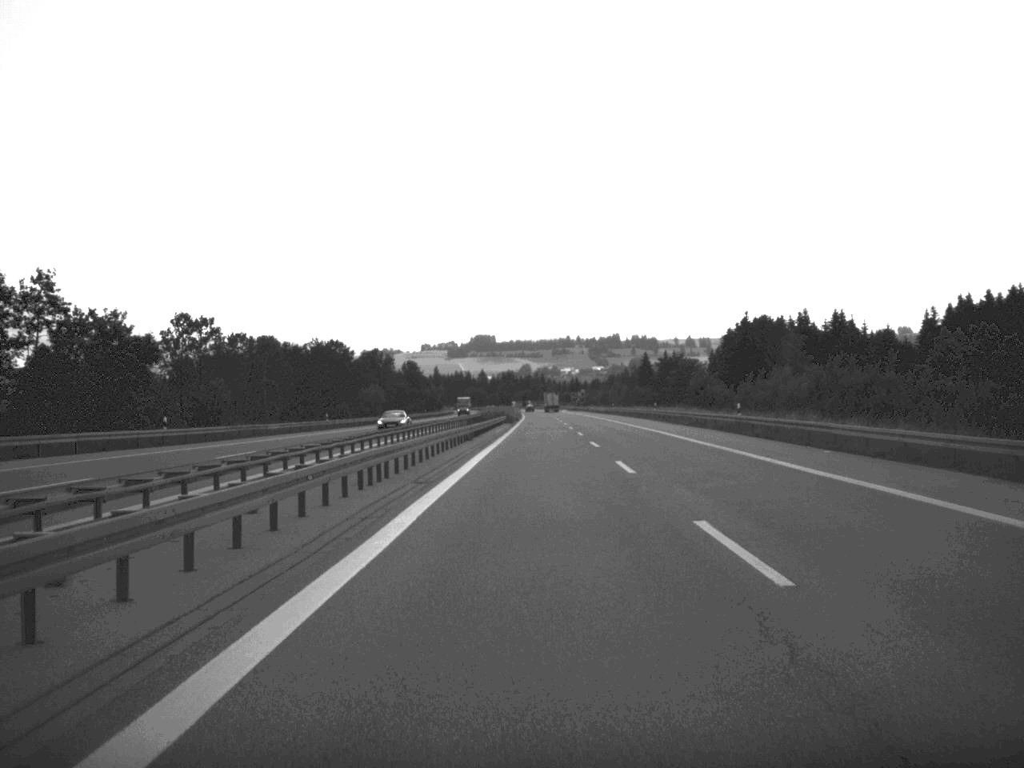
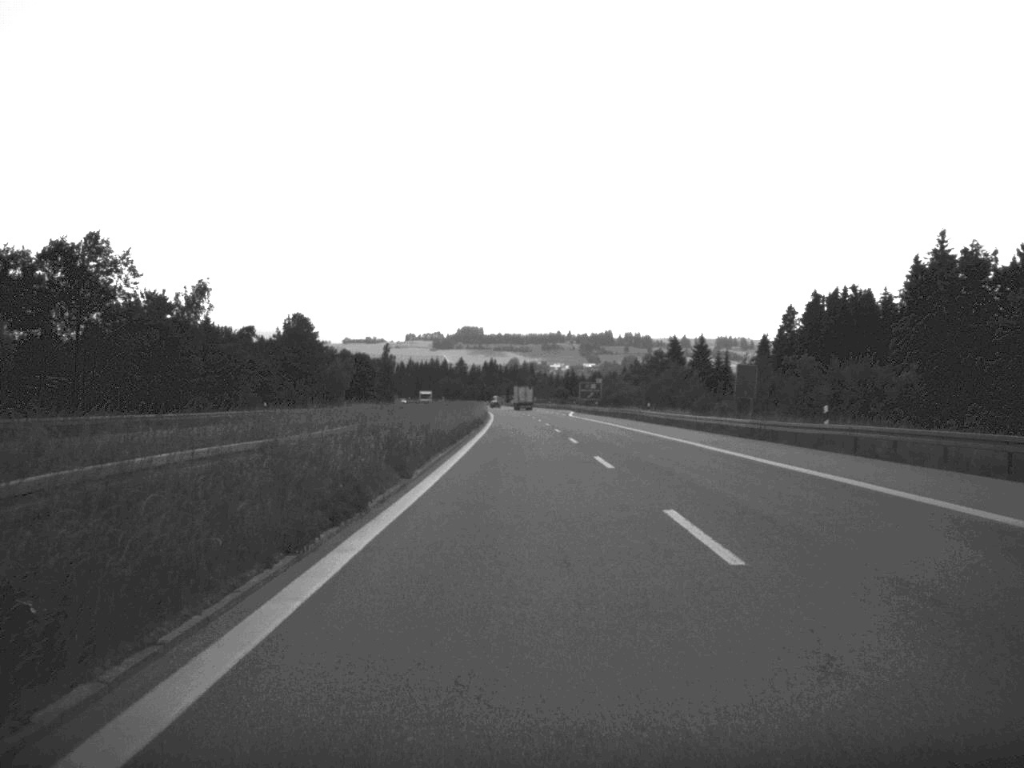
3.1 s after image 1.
(+0.9, +119.5) m; 0°
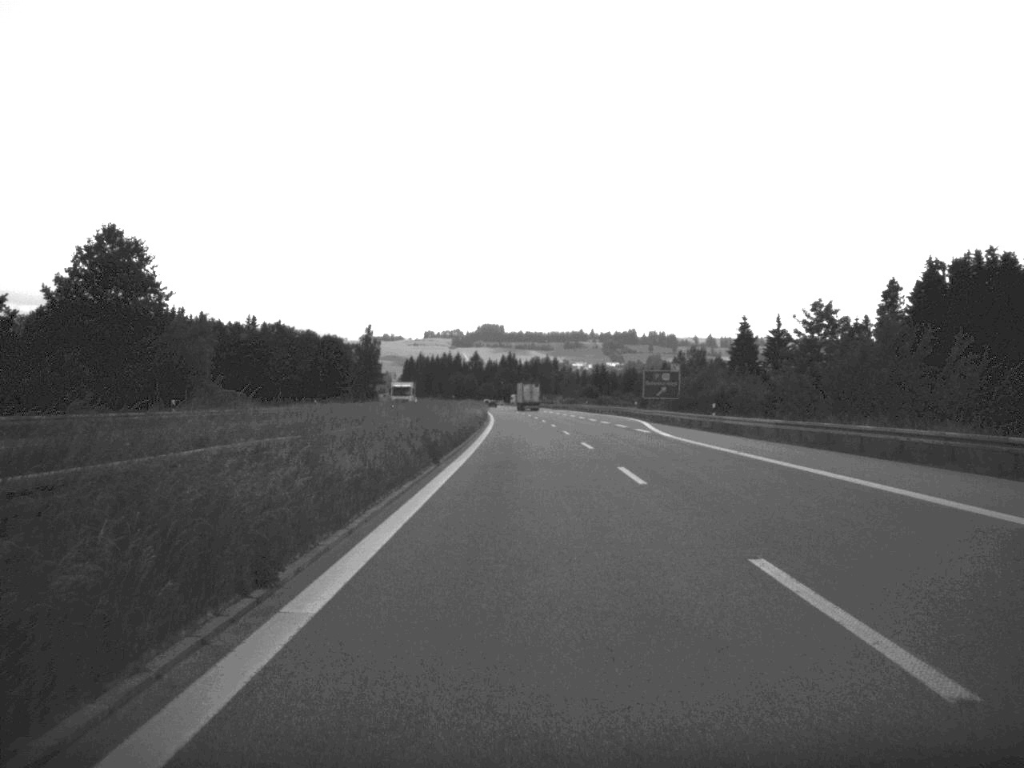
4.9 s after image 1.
(-0.7, +74.4) m; -1°
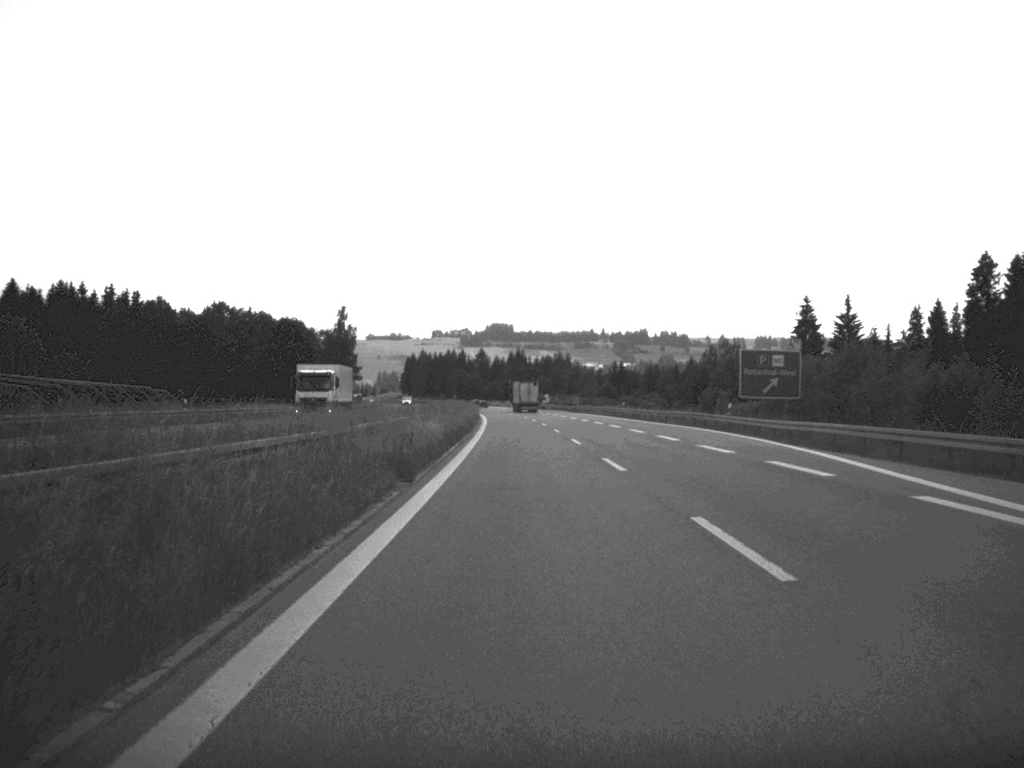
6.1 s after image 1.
(-0.2, +47.2) m; -1°
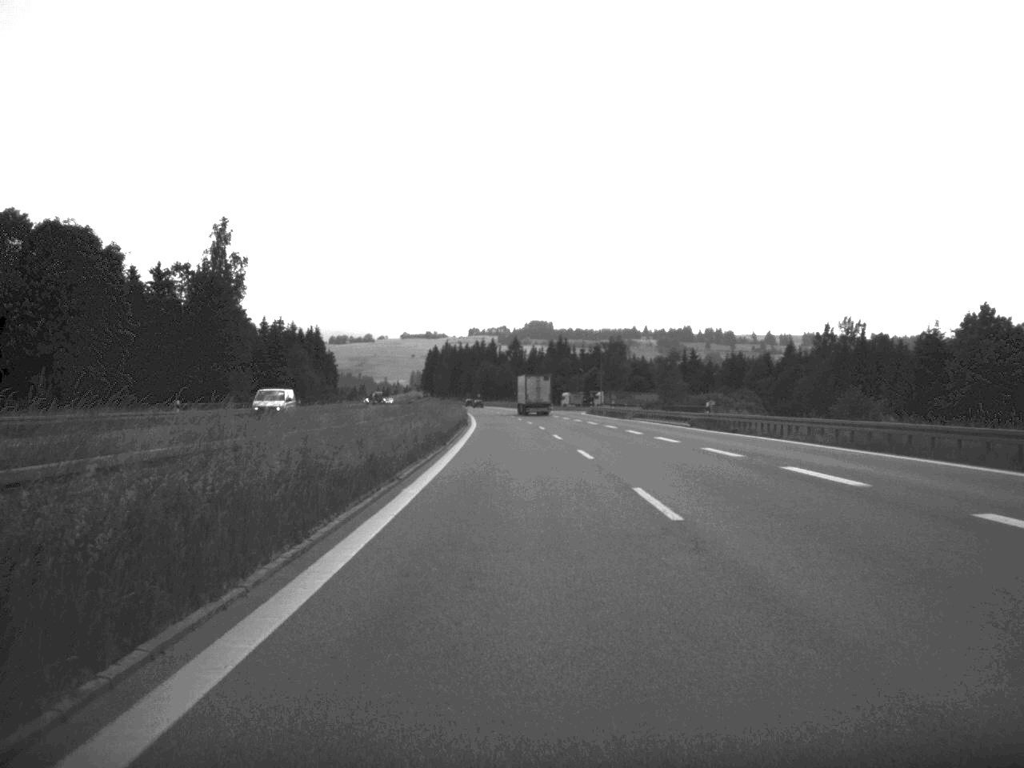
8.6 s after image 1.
(-1.5, +98.0) m; -2°
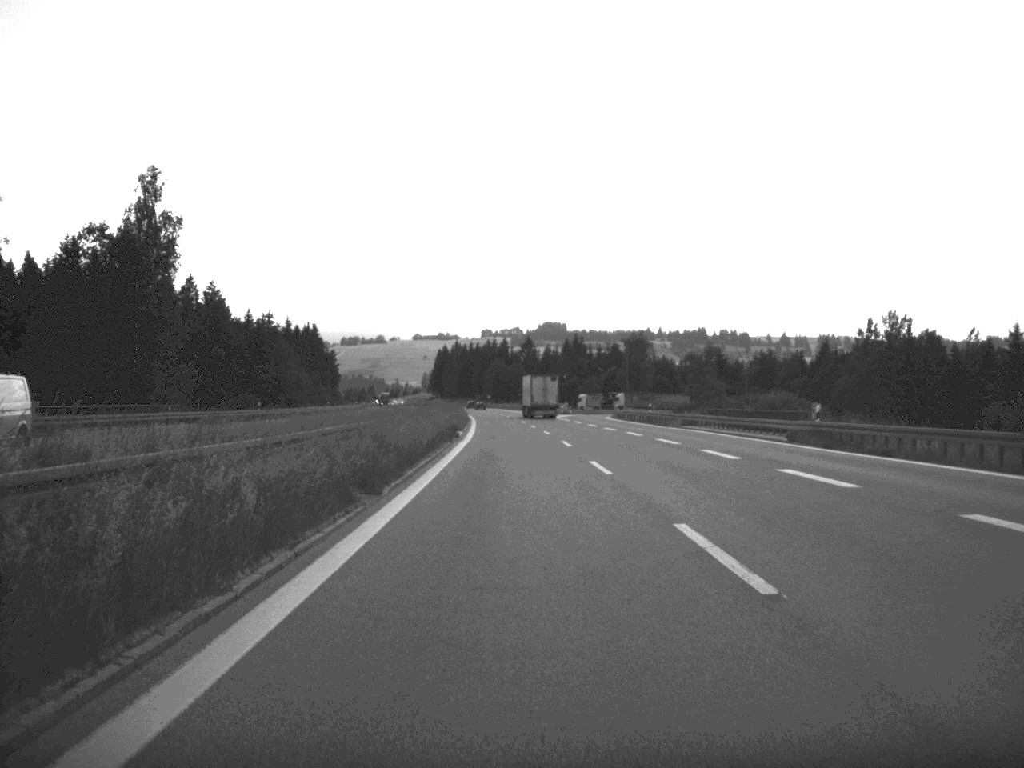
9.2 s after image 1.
(-0.1, +23.2) m; -1°
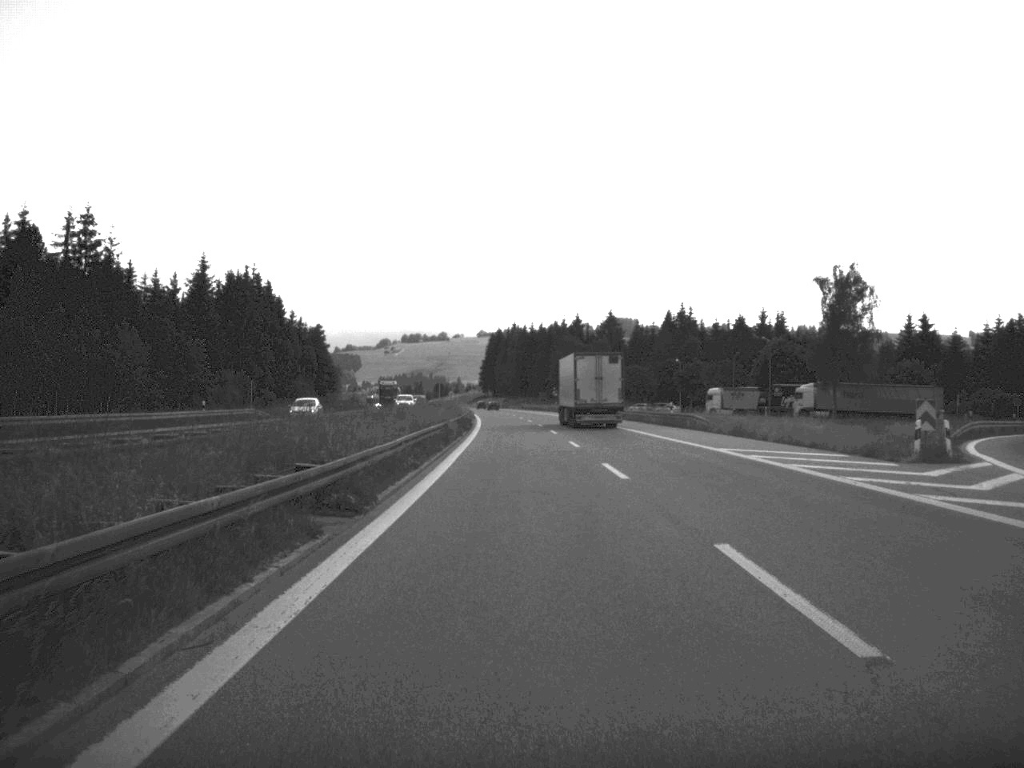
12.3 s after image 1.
(-3.6, +122.8) m; -3°
